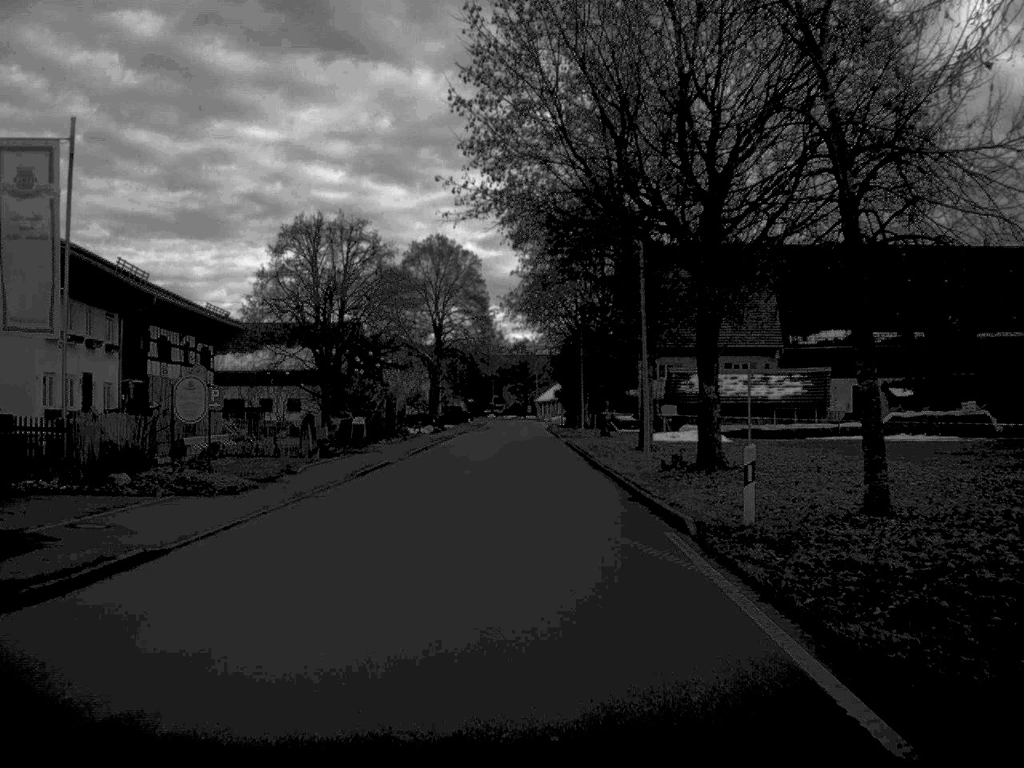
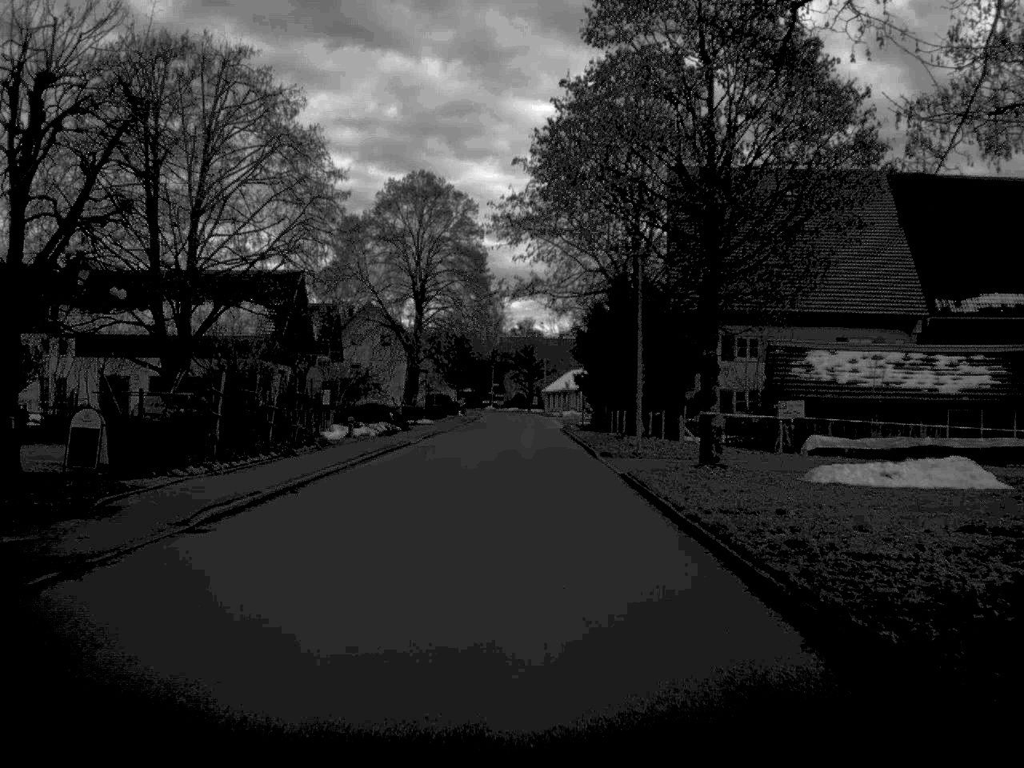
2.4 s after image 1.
(-0.1, +31.3) m; 0°
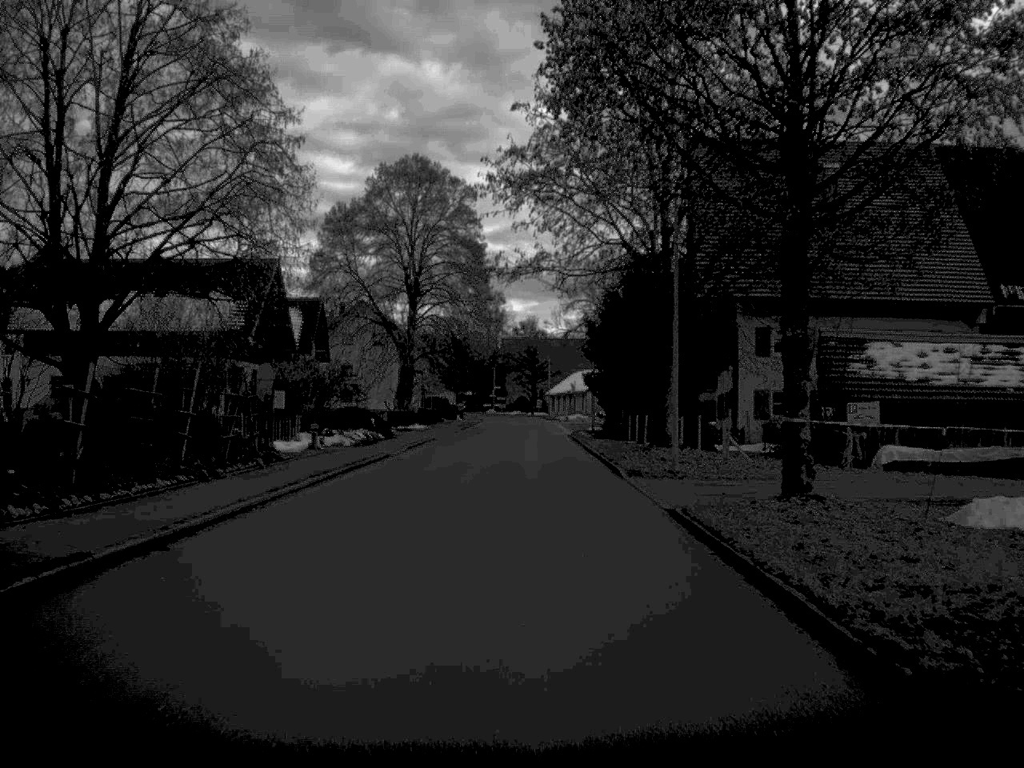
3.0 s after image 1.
(0.0, +8.2) m; 0°
